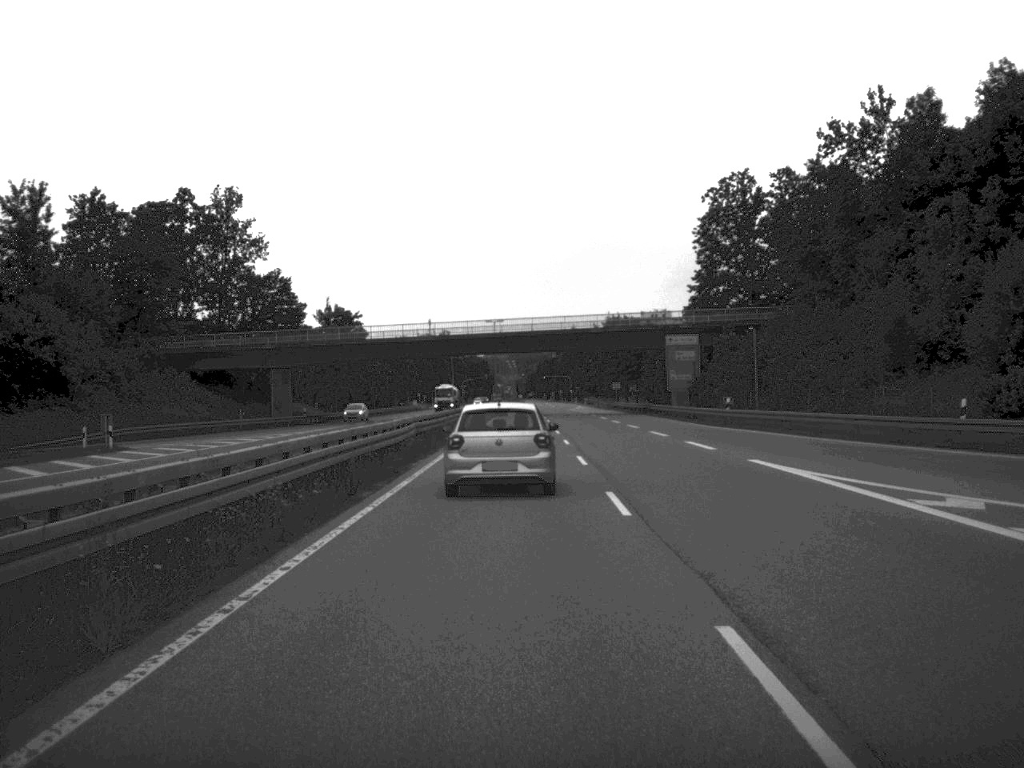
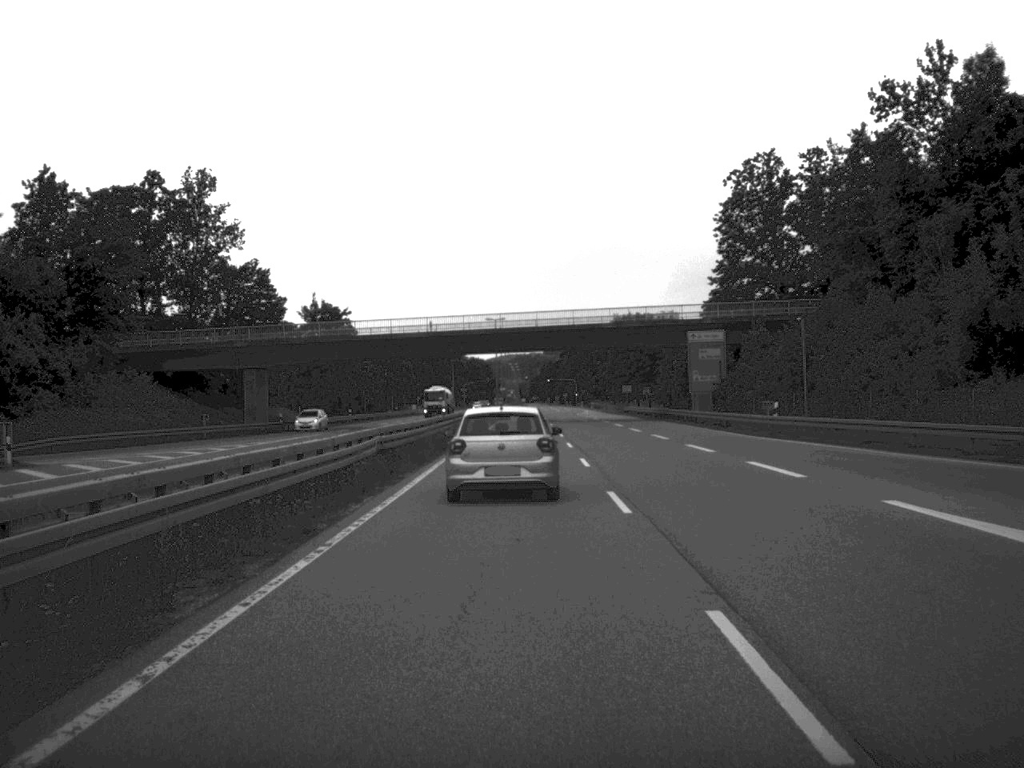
(0.0, +10.9) m; 0°
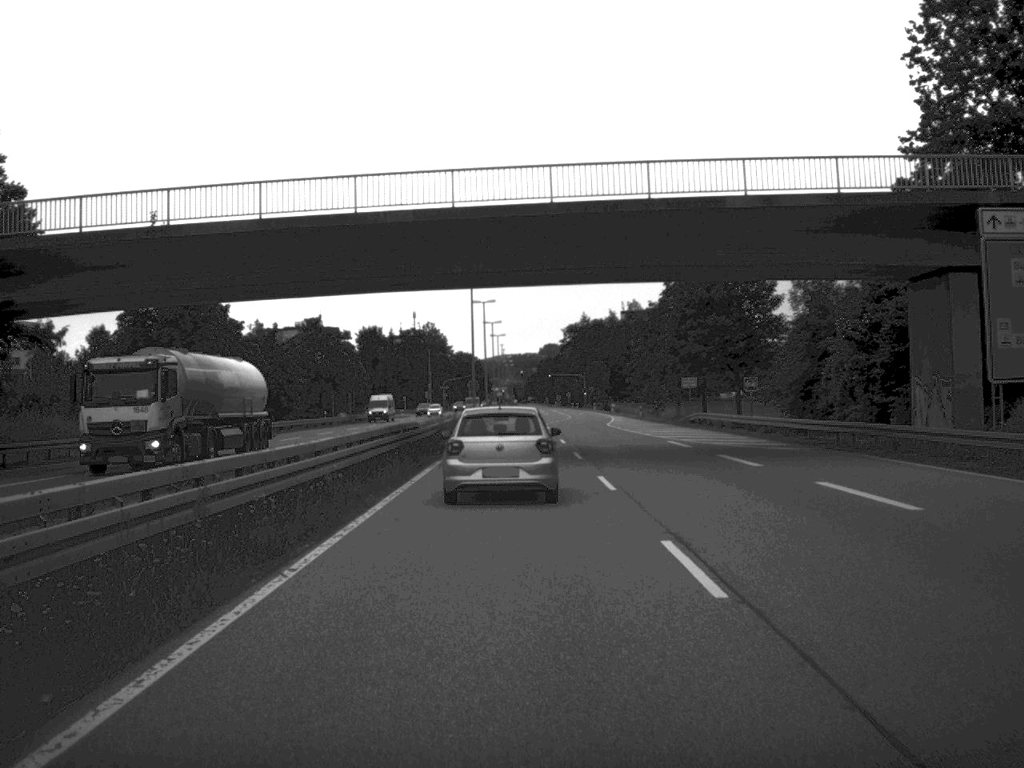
(-0.1, +53.9) m; 0°
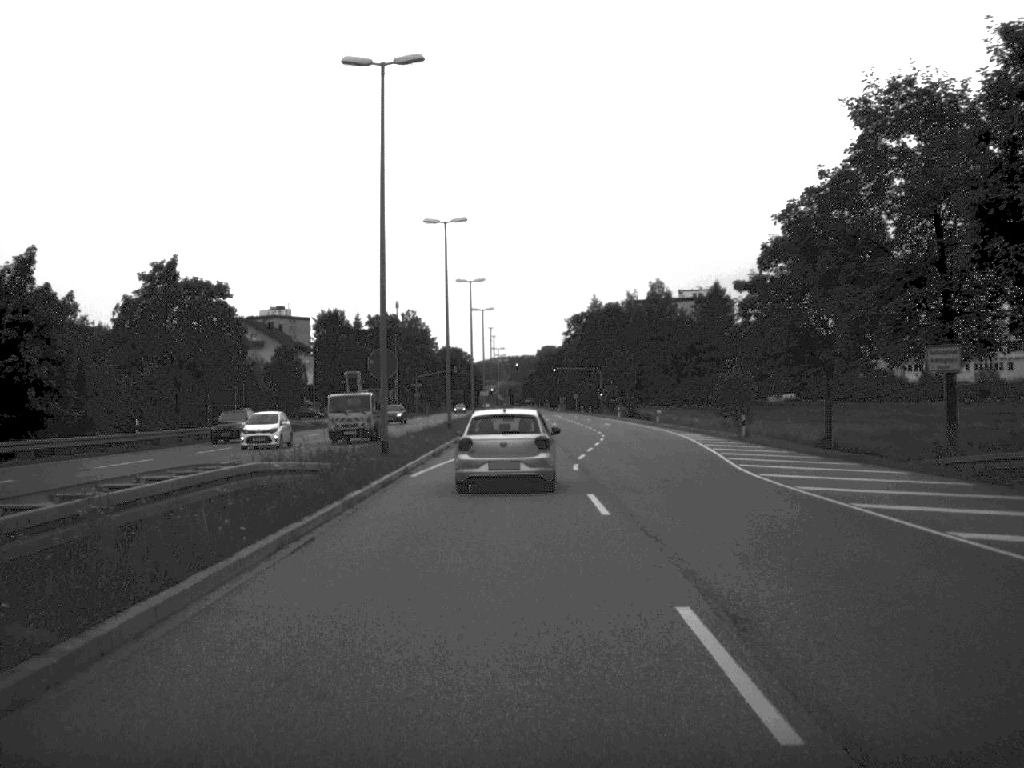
(0.0, +50.9) m; 0°
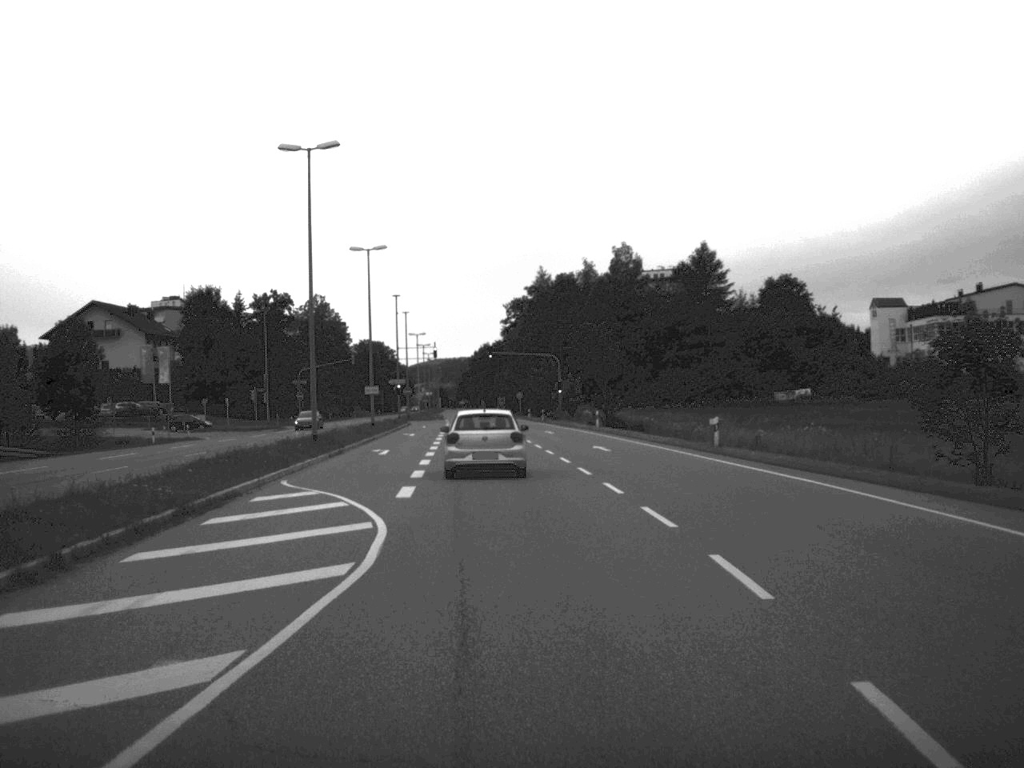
(+1.1, +48.4) m; +3°
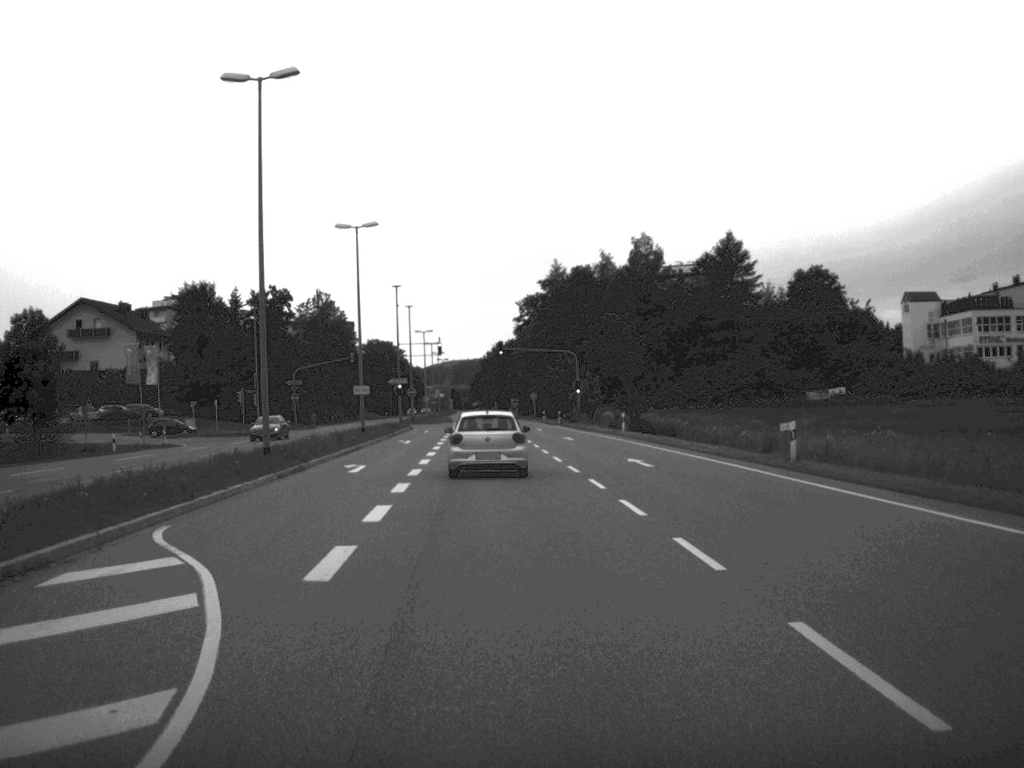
(0.0, +9.9) m; -1°
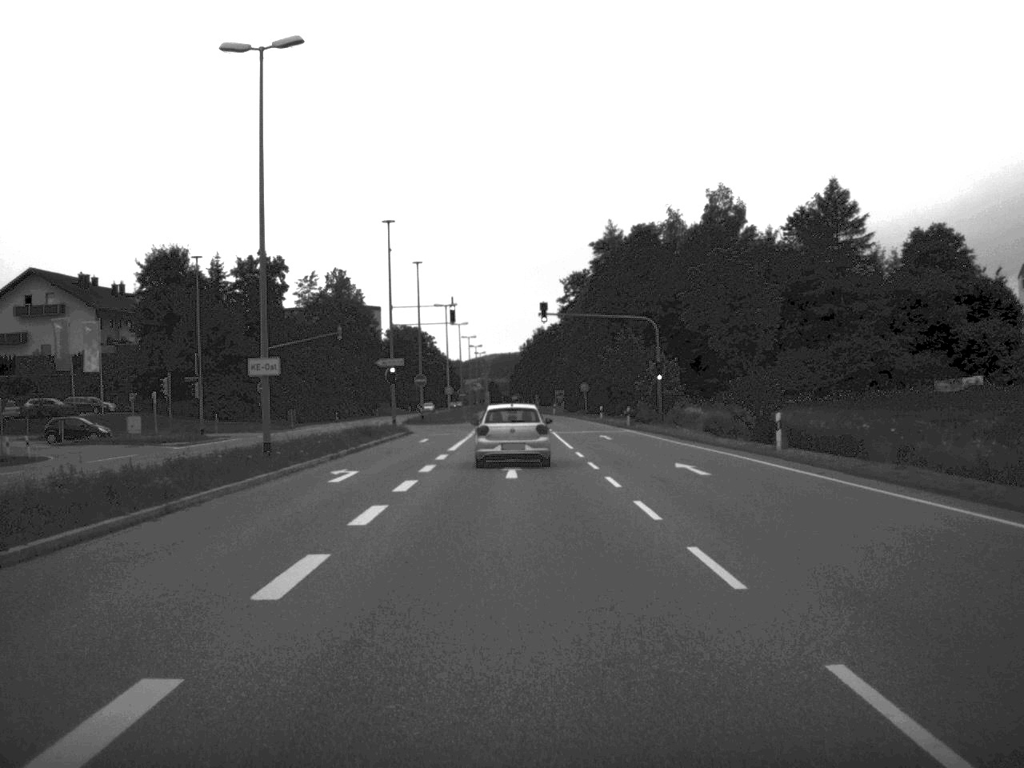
(-0.7, +30.8) m; -2°
